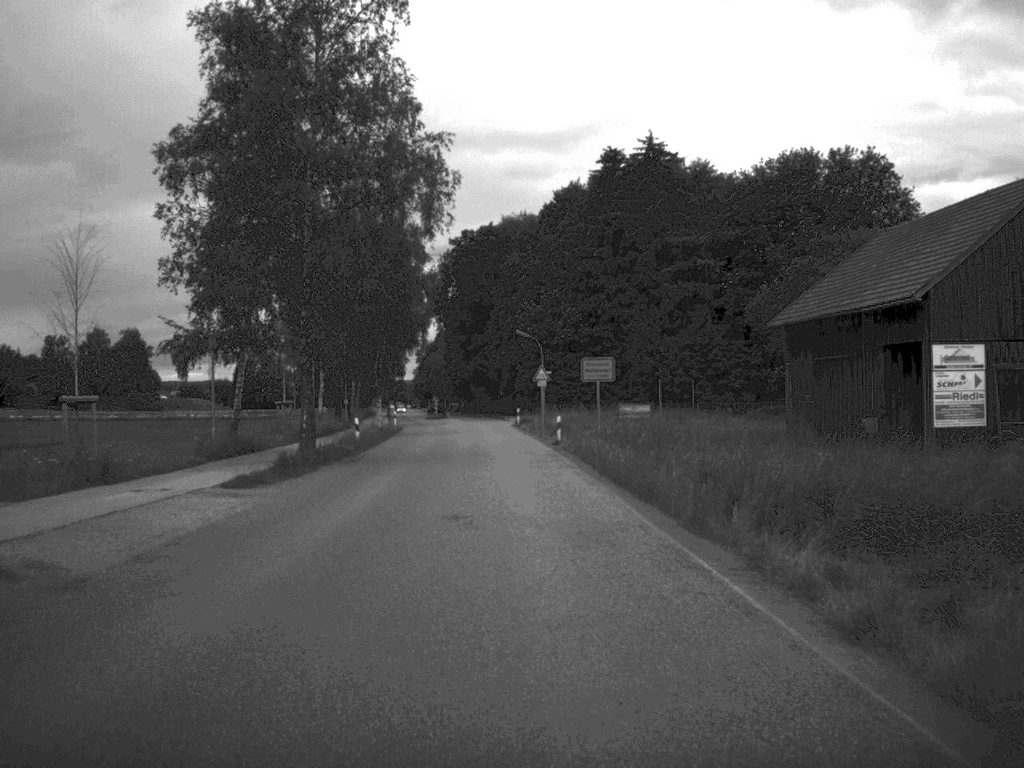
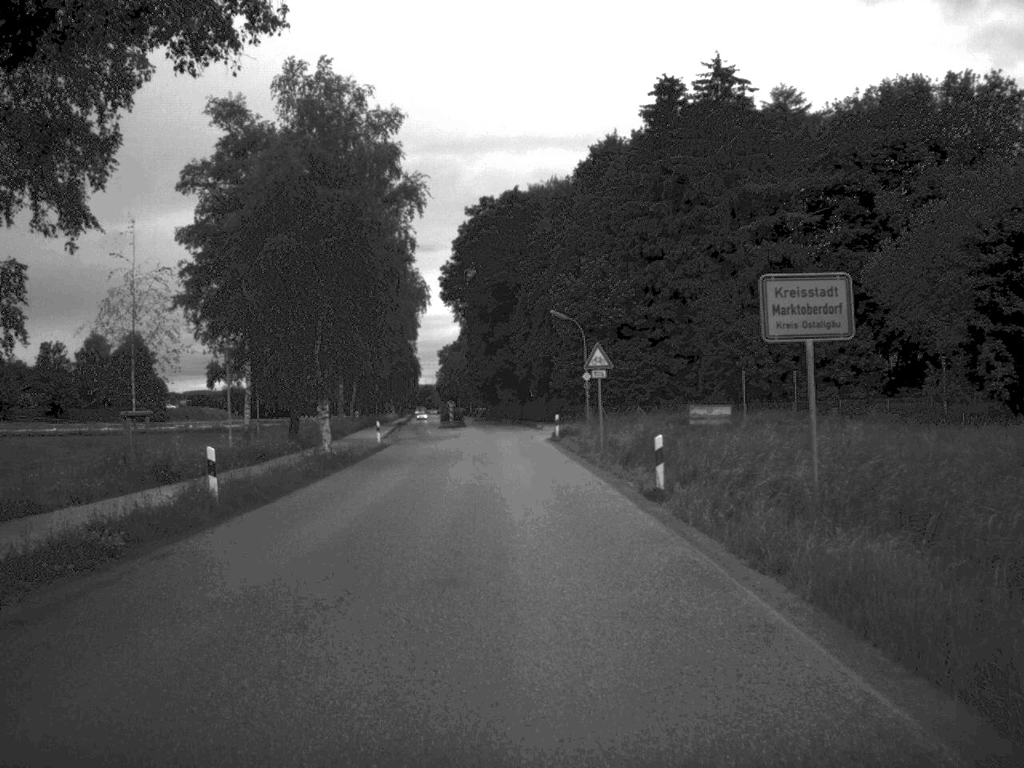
(-0.4, +24.6) m; -1°
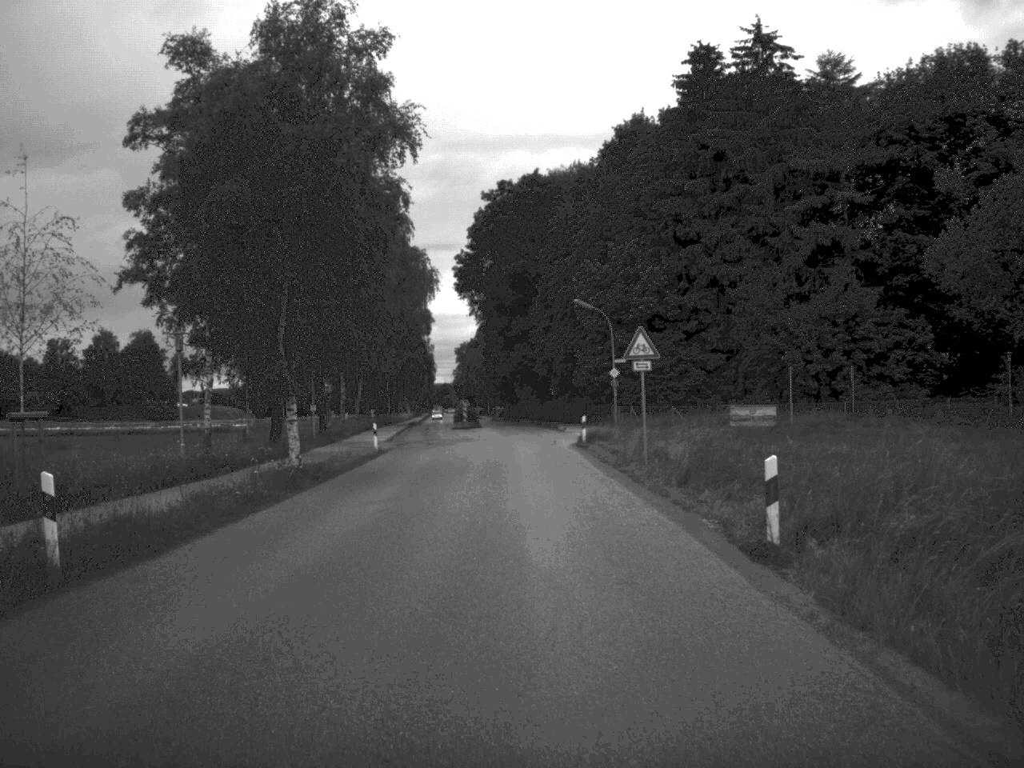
(-0.1, +7.8) m; -1°
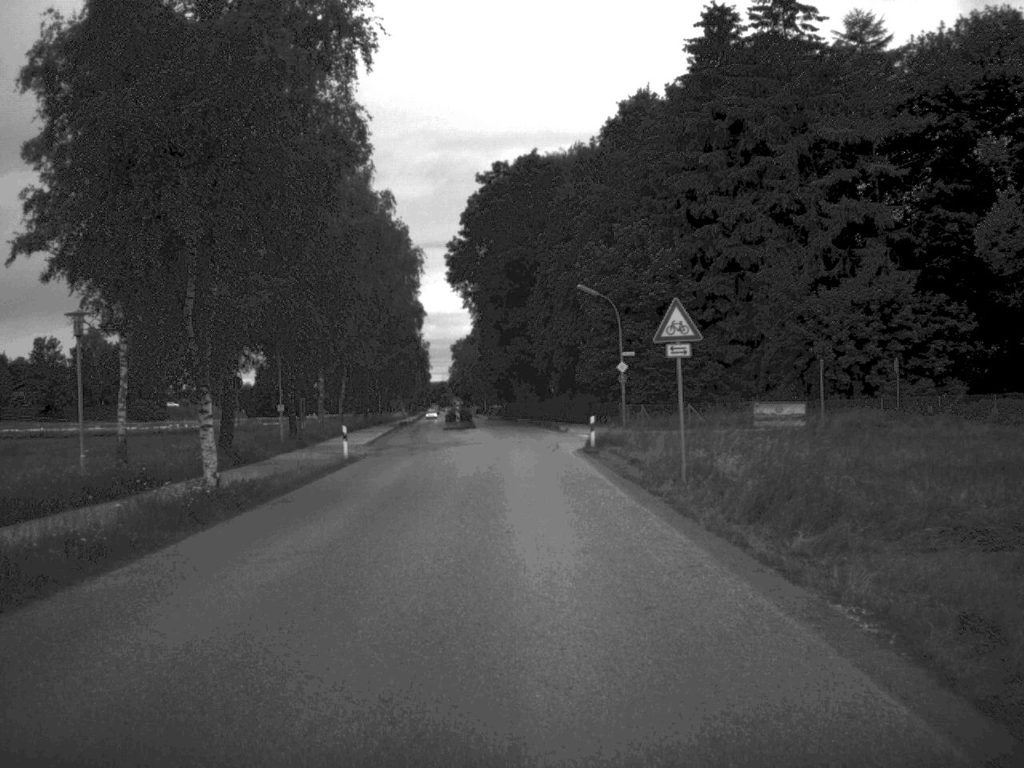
(0.0, +7.4) m; 0°
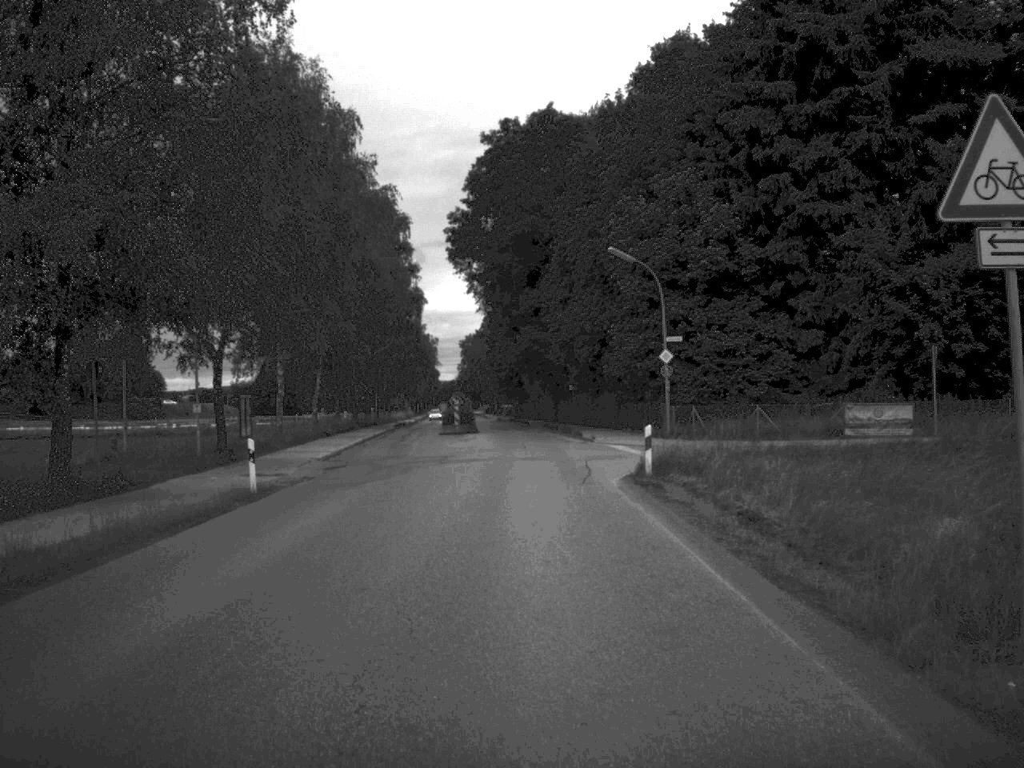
(0.0, +14.9) m; -1°
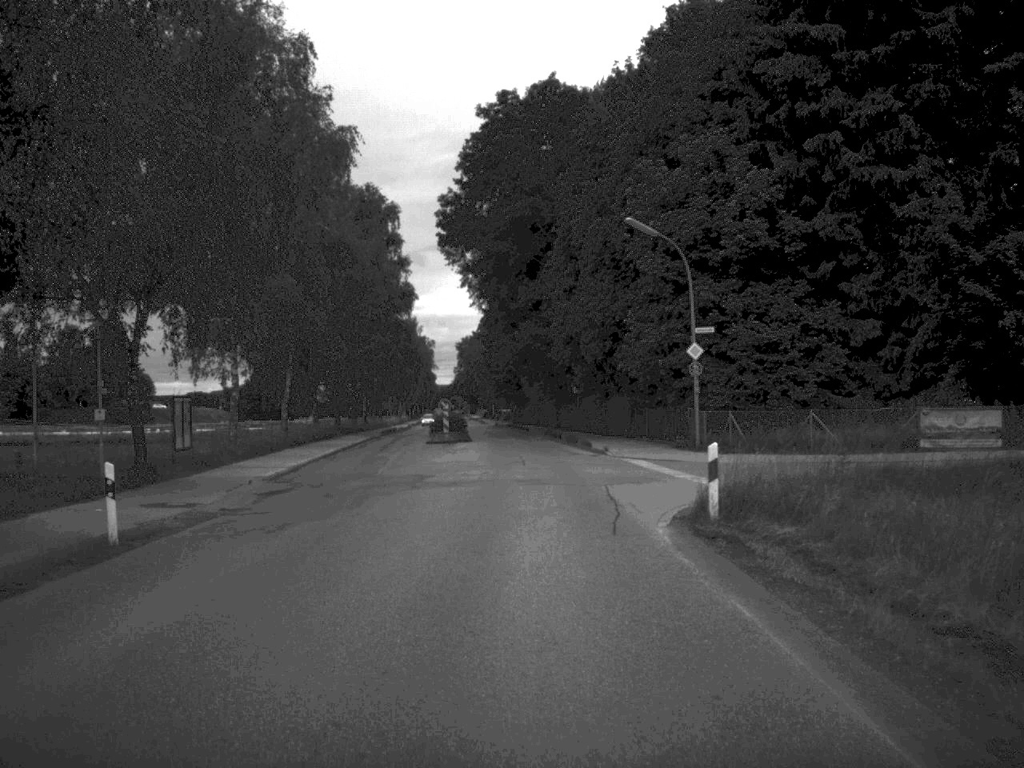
(0.0, +8.6) m; 0°
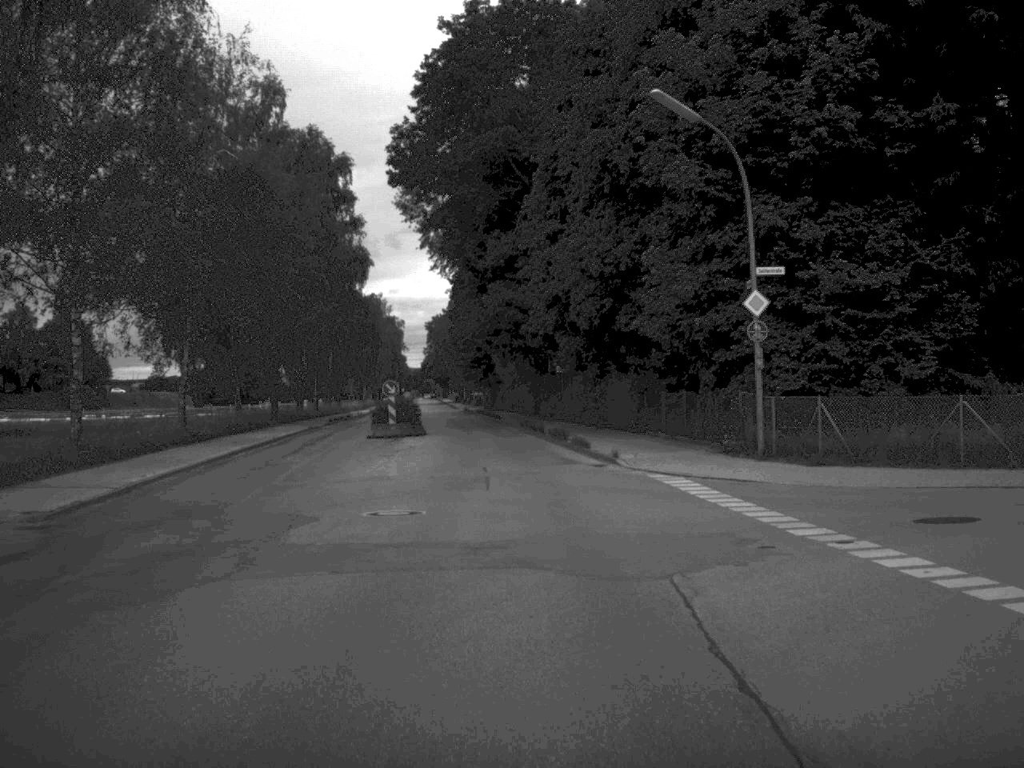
(+0.1, +14.4) m; +1°
